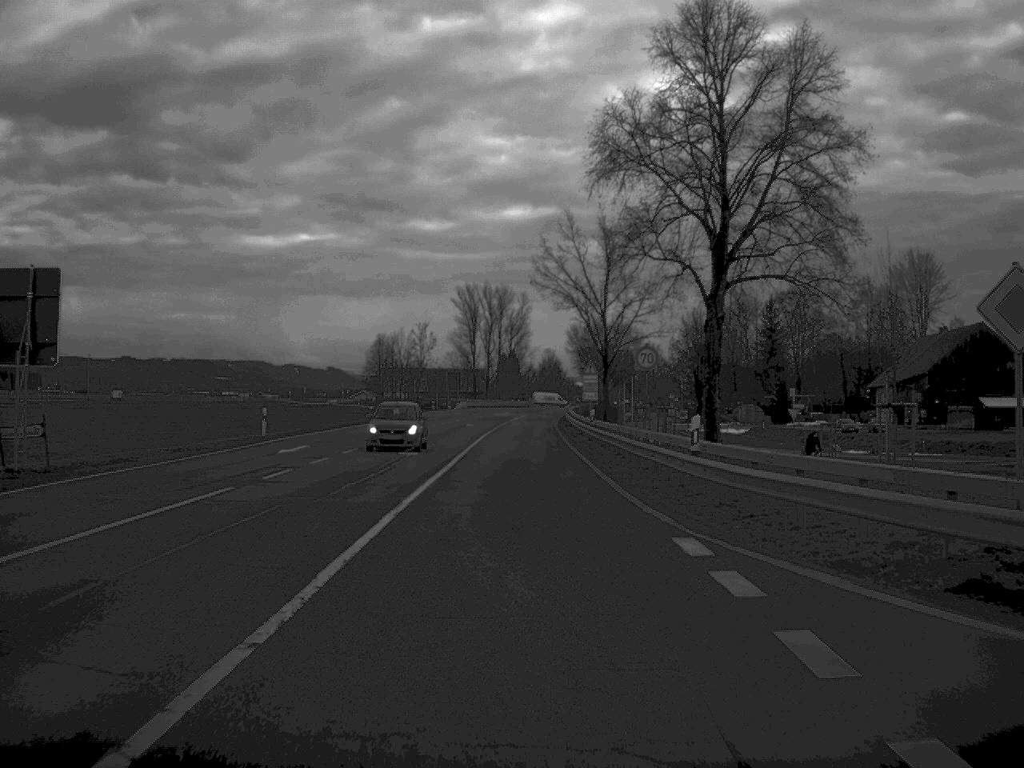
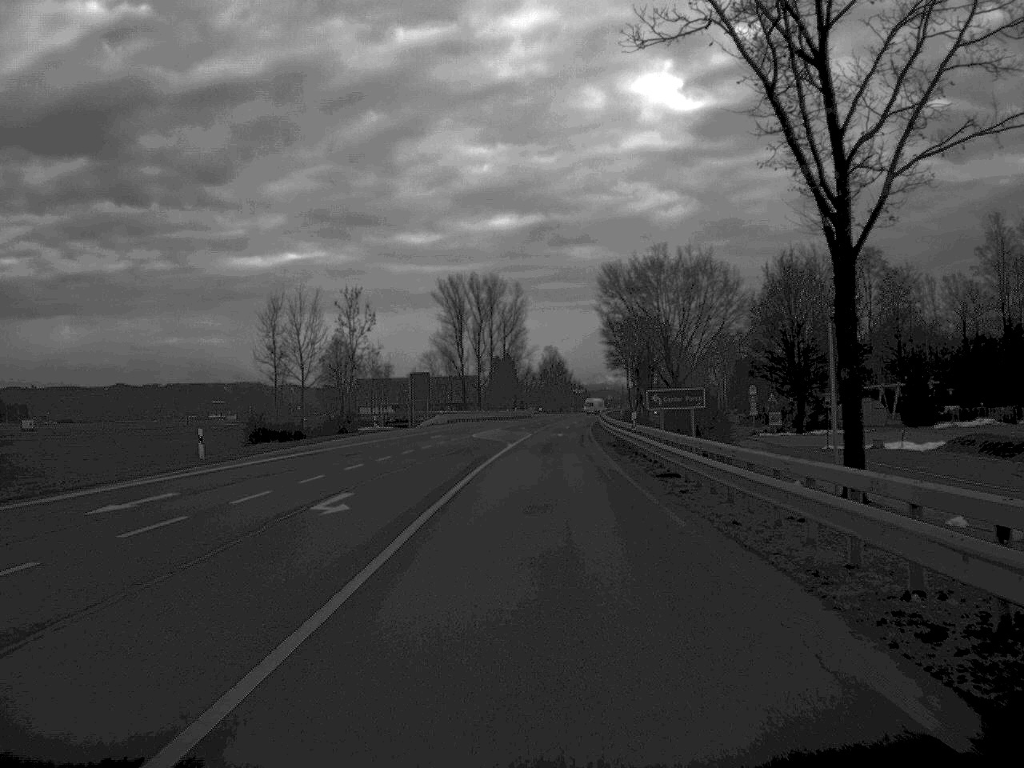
(-0.2, +57.1) m; 0°
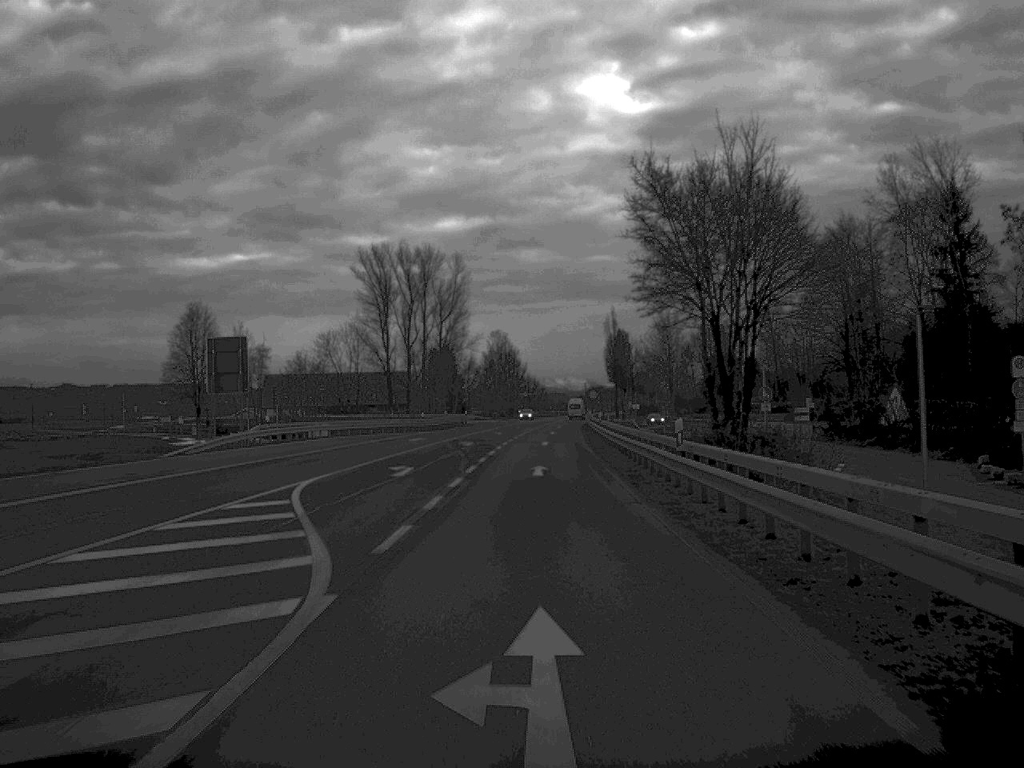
(+1.4, +64.9) m; +2°
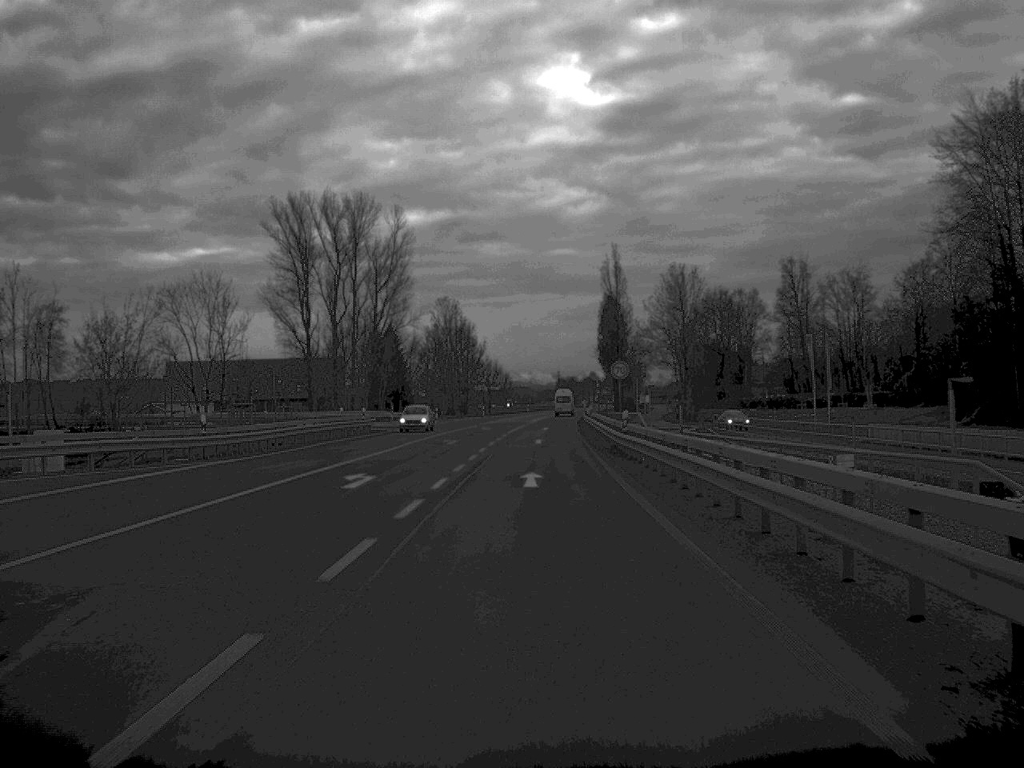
(+0.8, +56.0) m; +1°
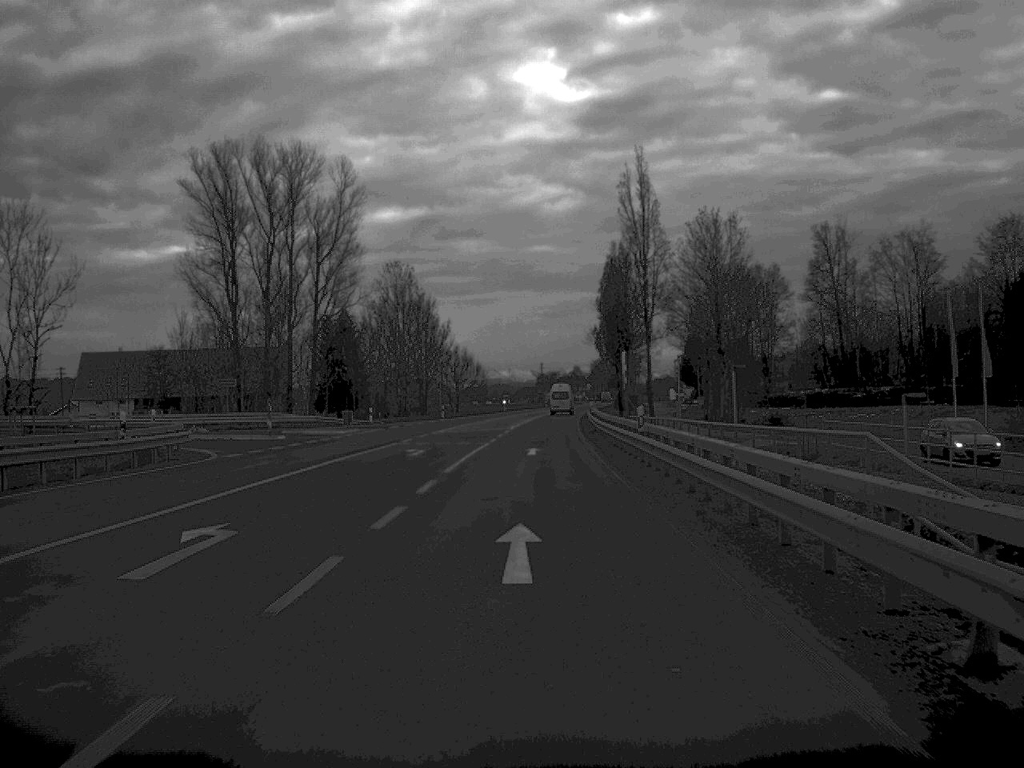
(+0.3, +37.6) m; +1°
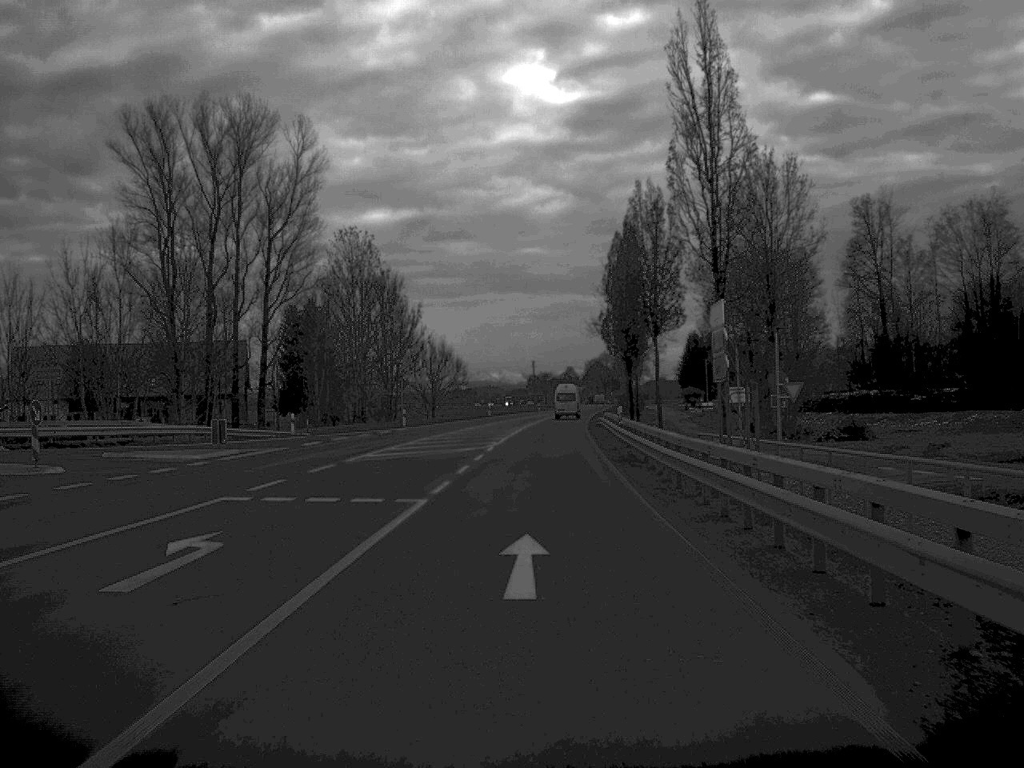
(+0.1, +25.4) m; 0°
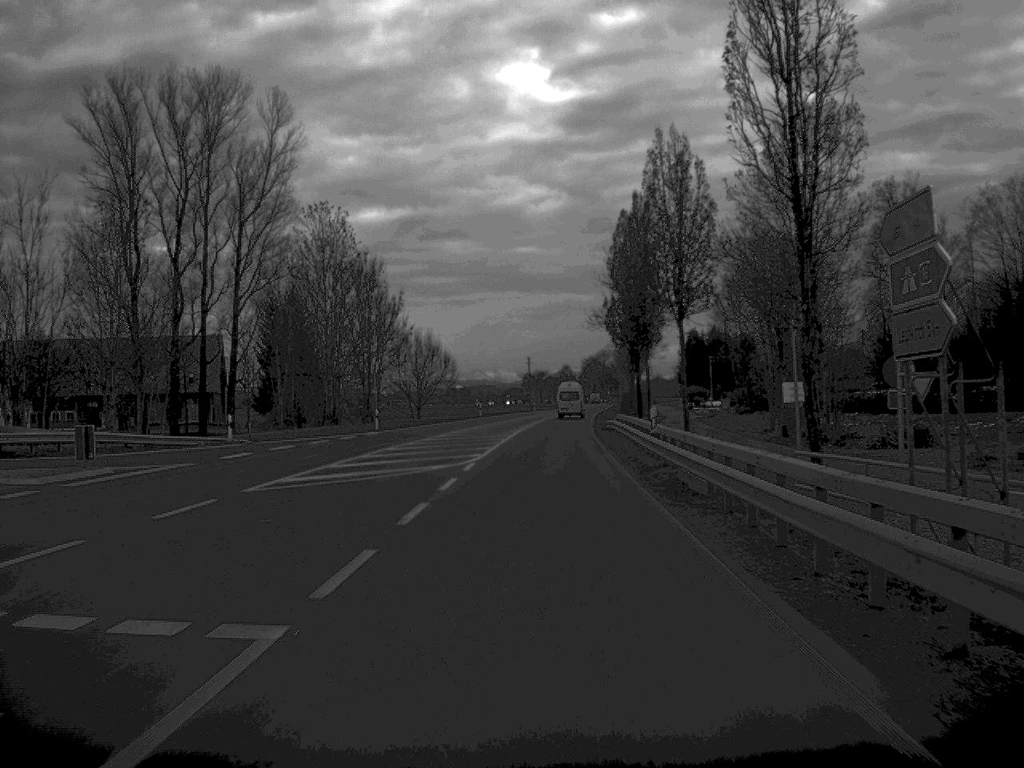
(0.0, +11.8) m; 0°
